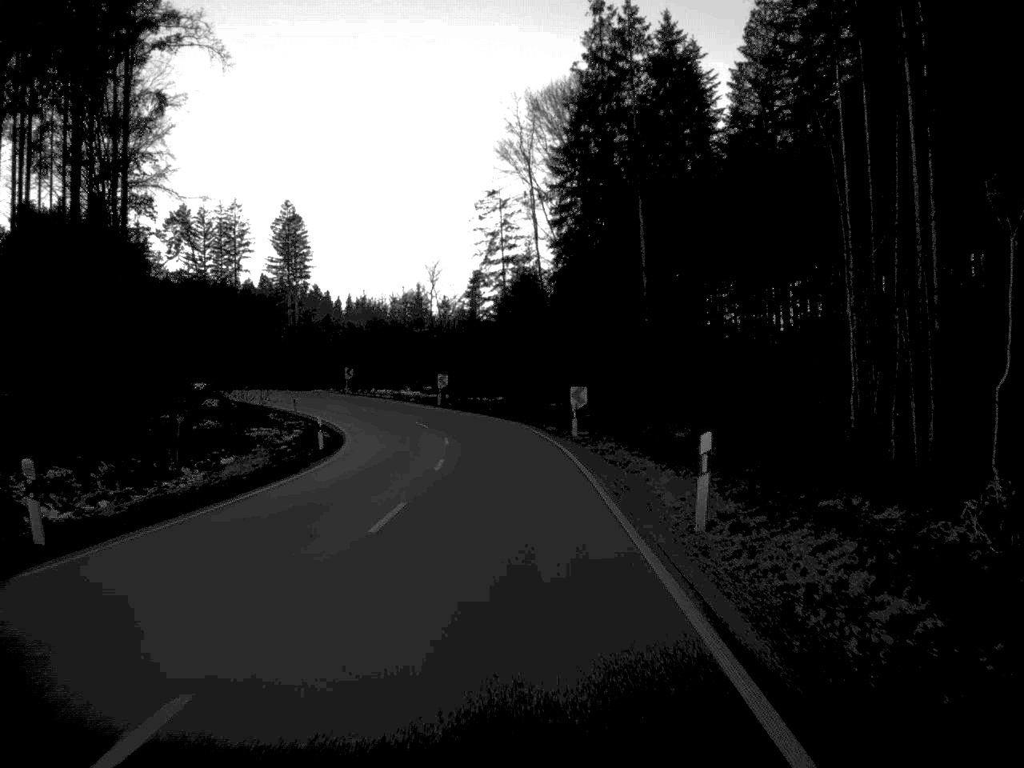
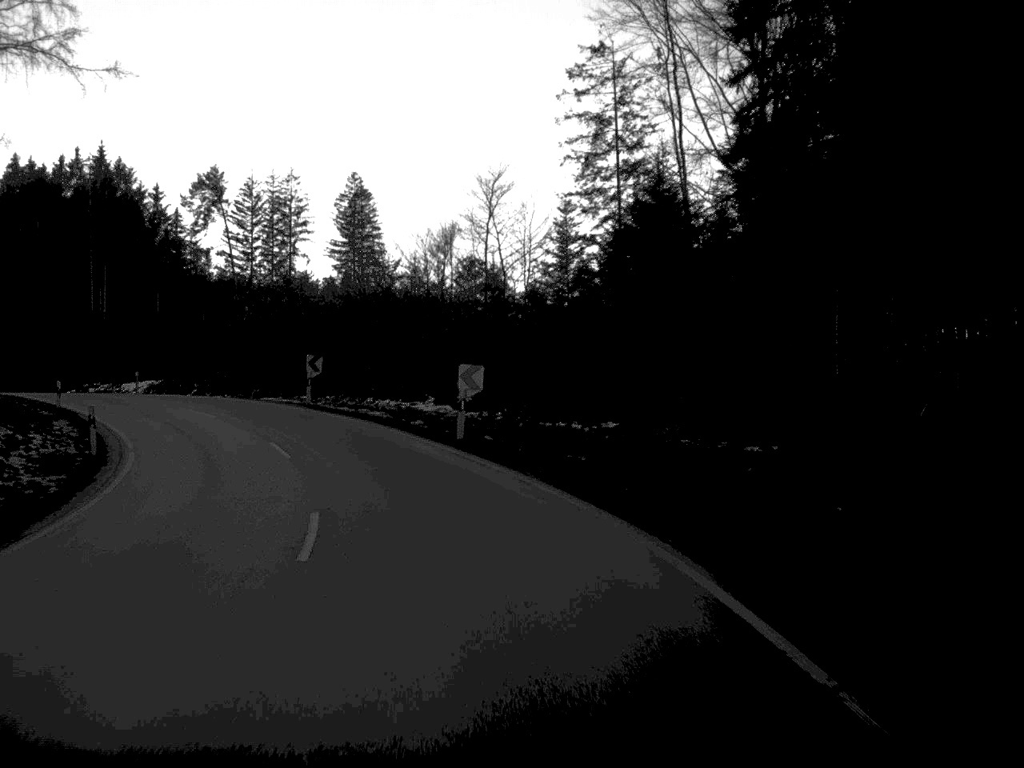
(-0.9, +38.8) m; -5°
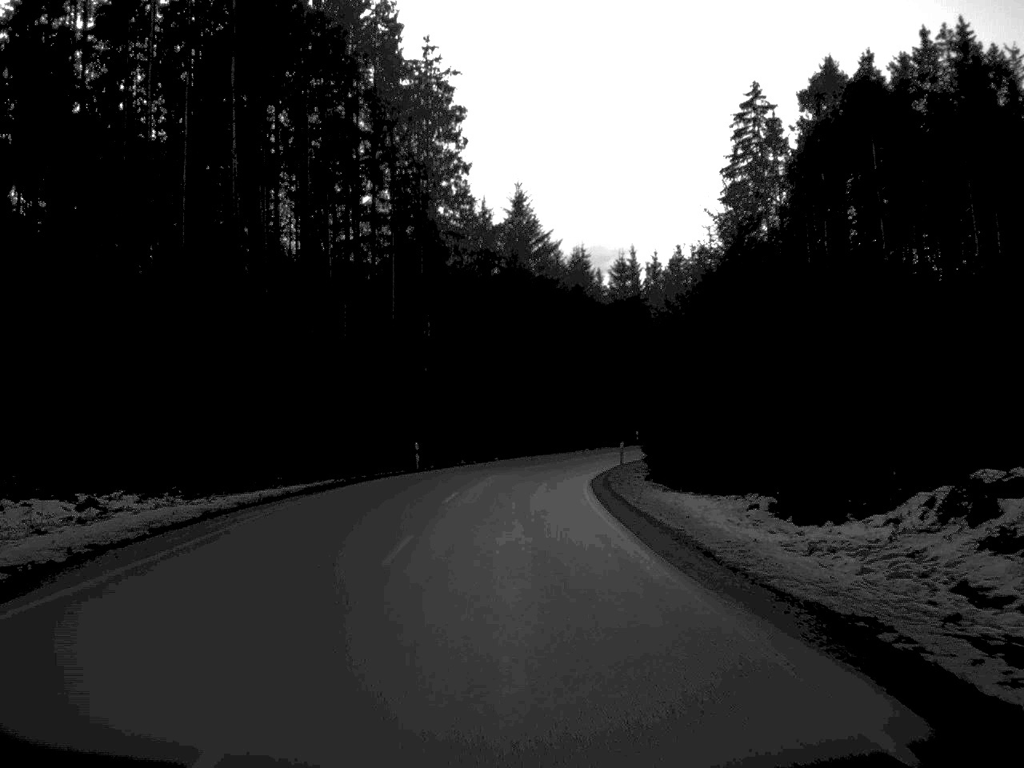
(-19.0, +53.8) m; -40°
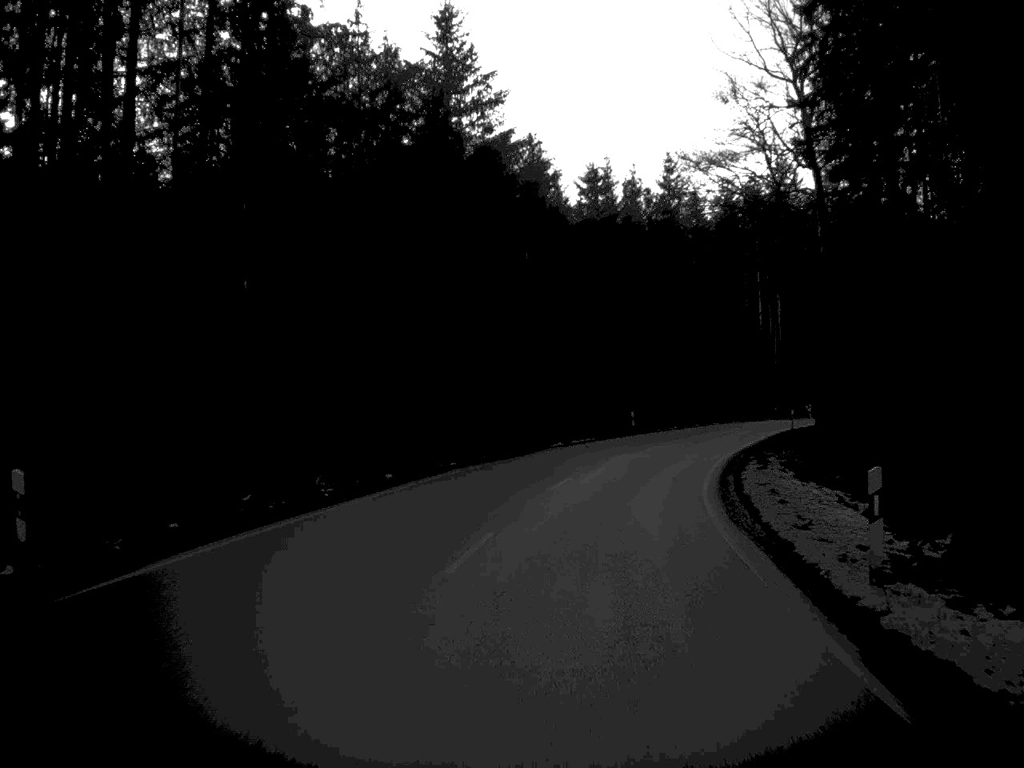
(0.0, +37.2) m; +4°
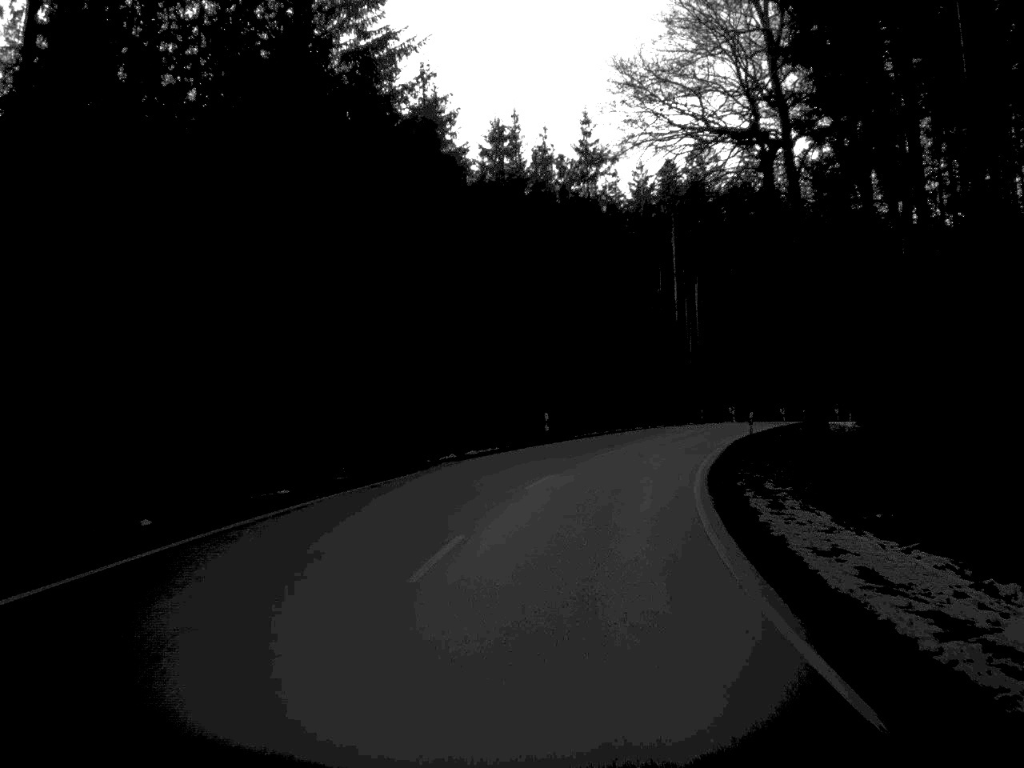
(+0.5, +13.0) m; +5°
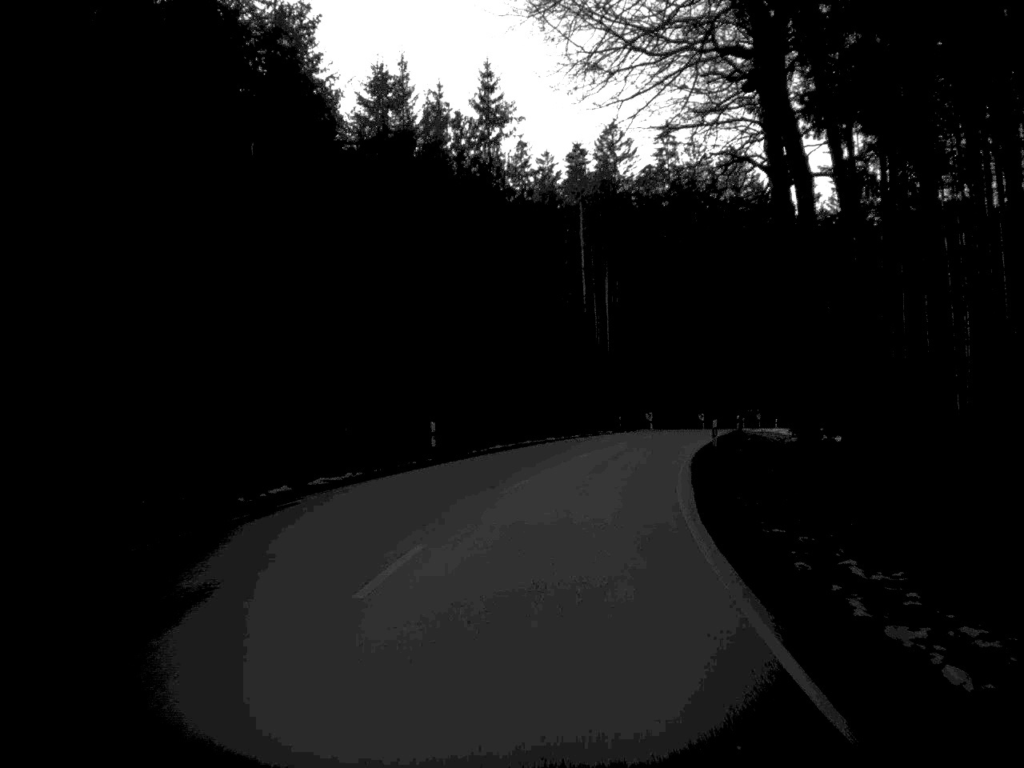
(+0.5, +12.8) m; +4°
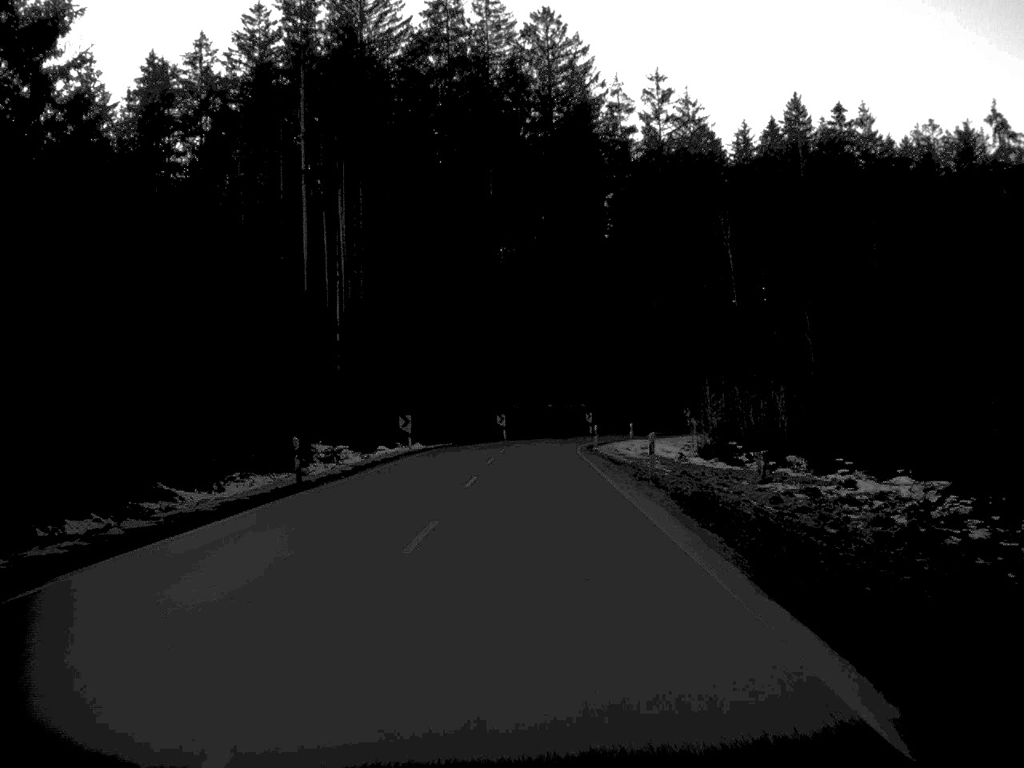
(+6.0, +55.5) m; +10°
